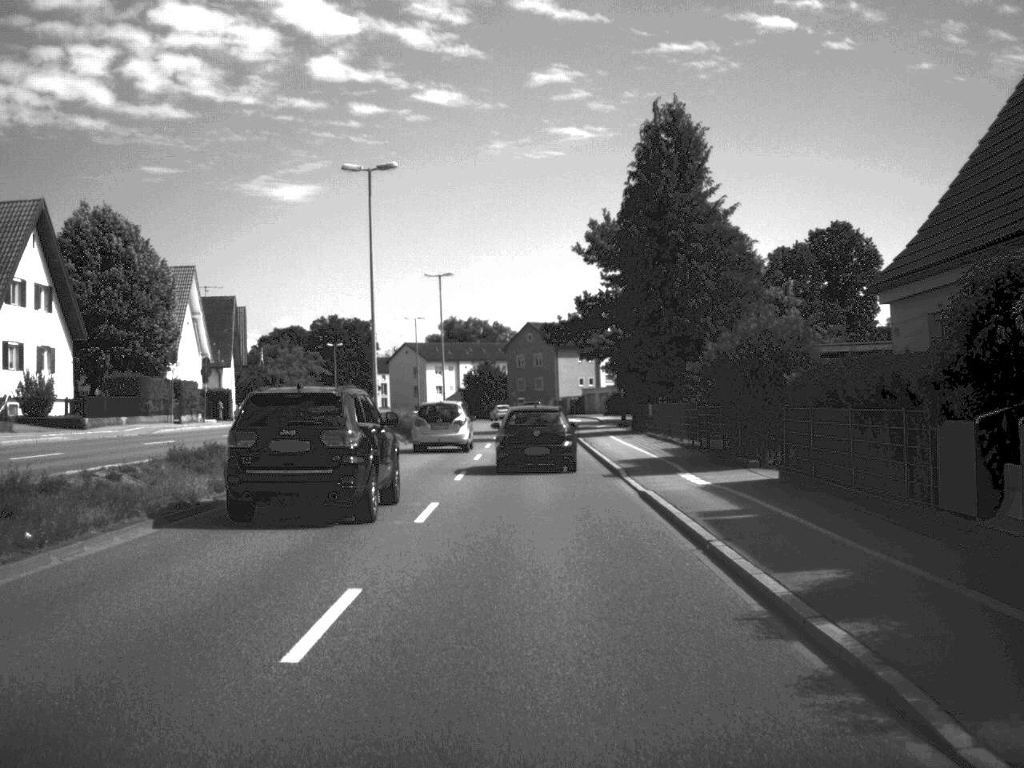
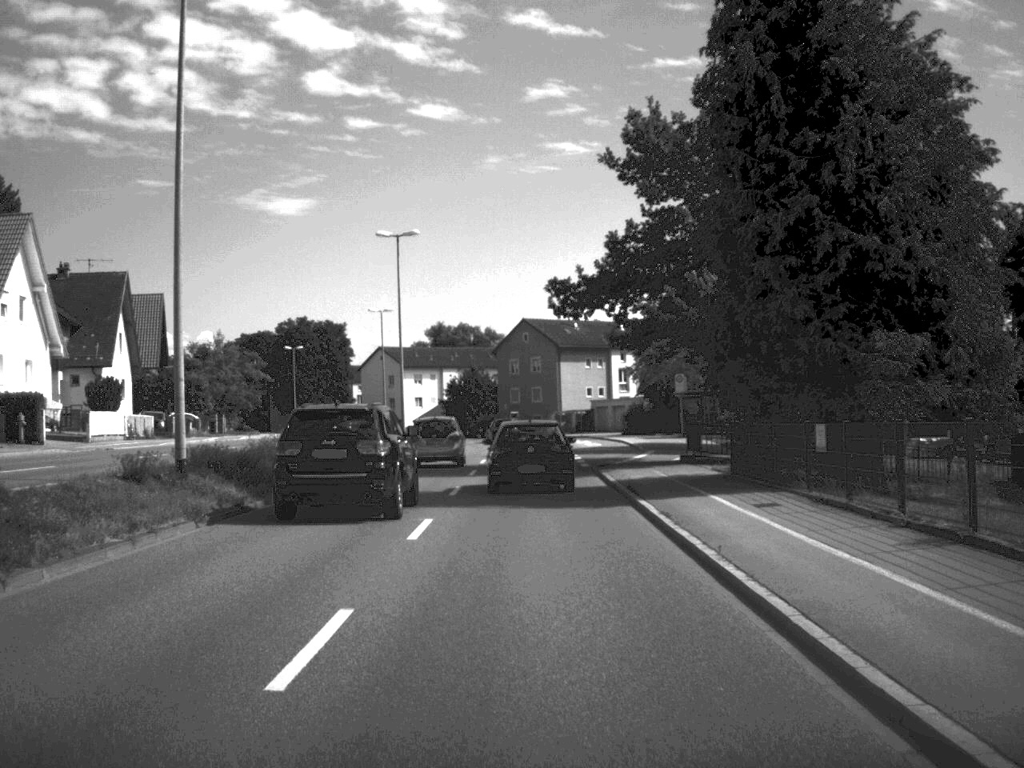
(0.0, +27.1) m; 0°
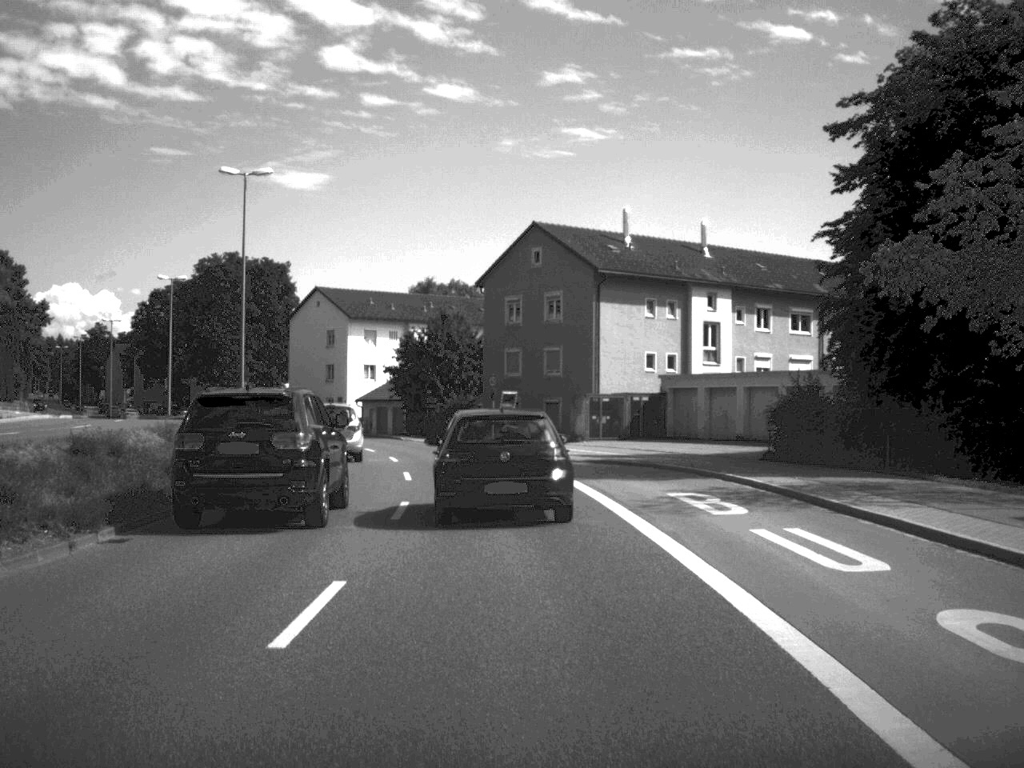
(-0.1, +52.4) m; -1°
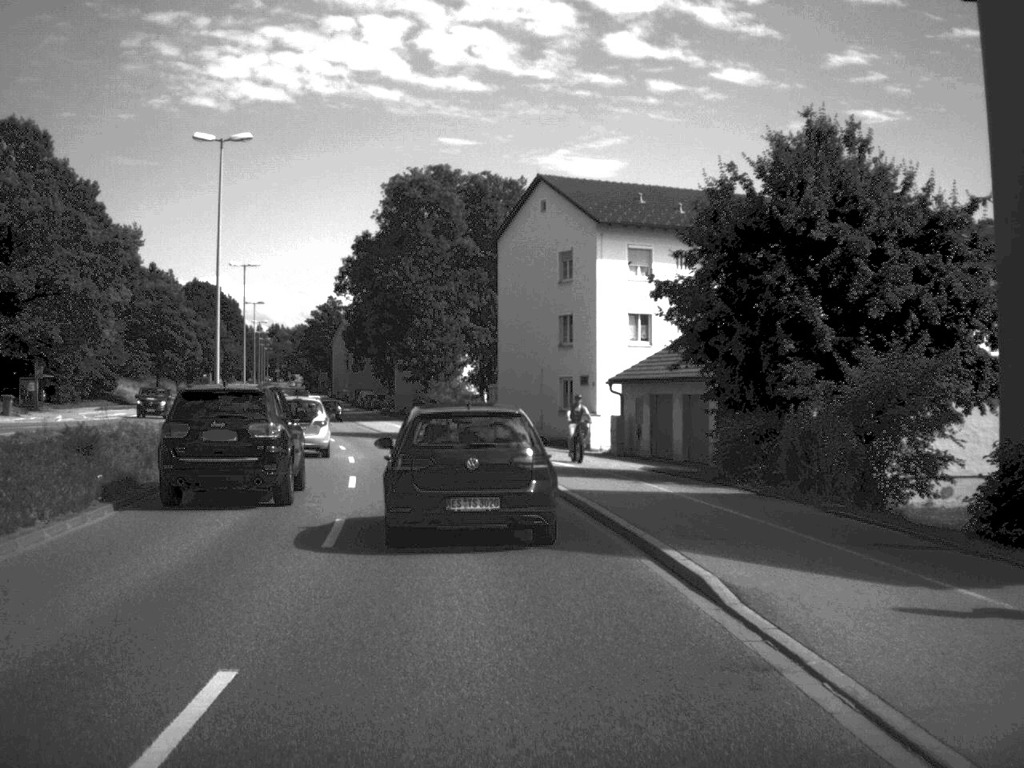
(-4.6, +47.8) m; -14°
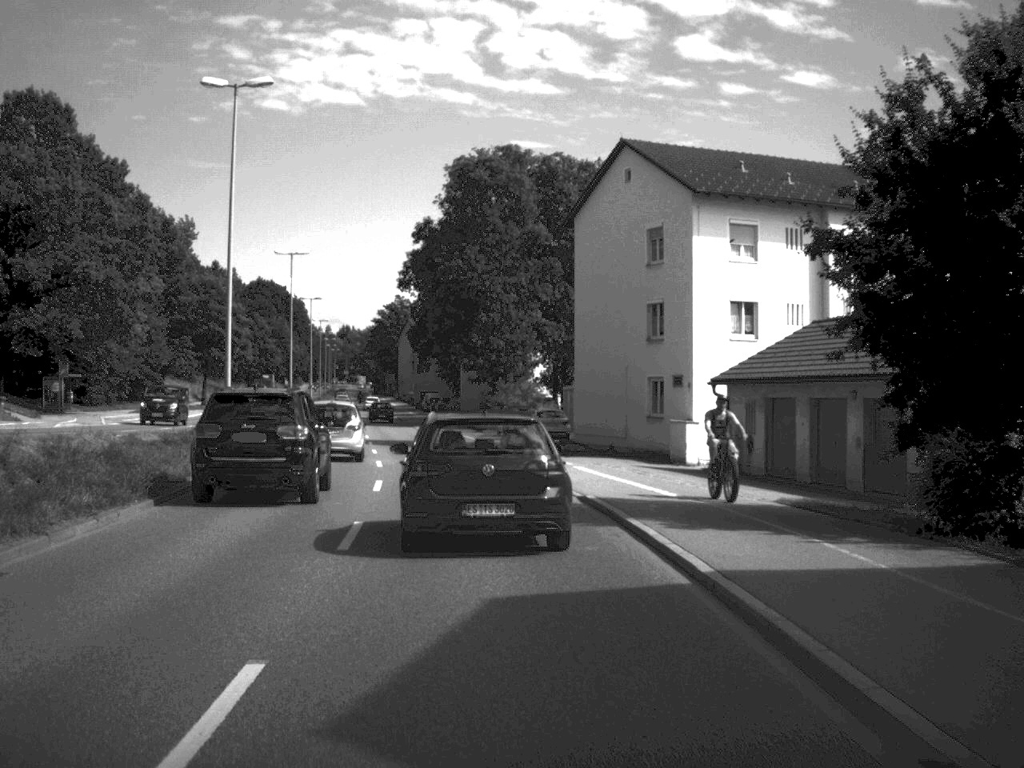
(-0.3, +8.6) m; -3°
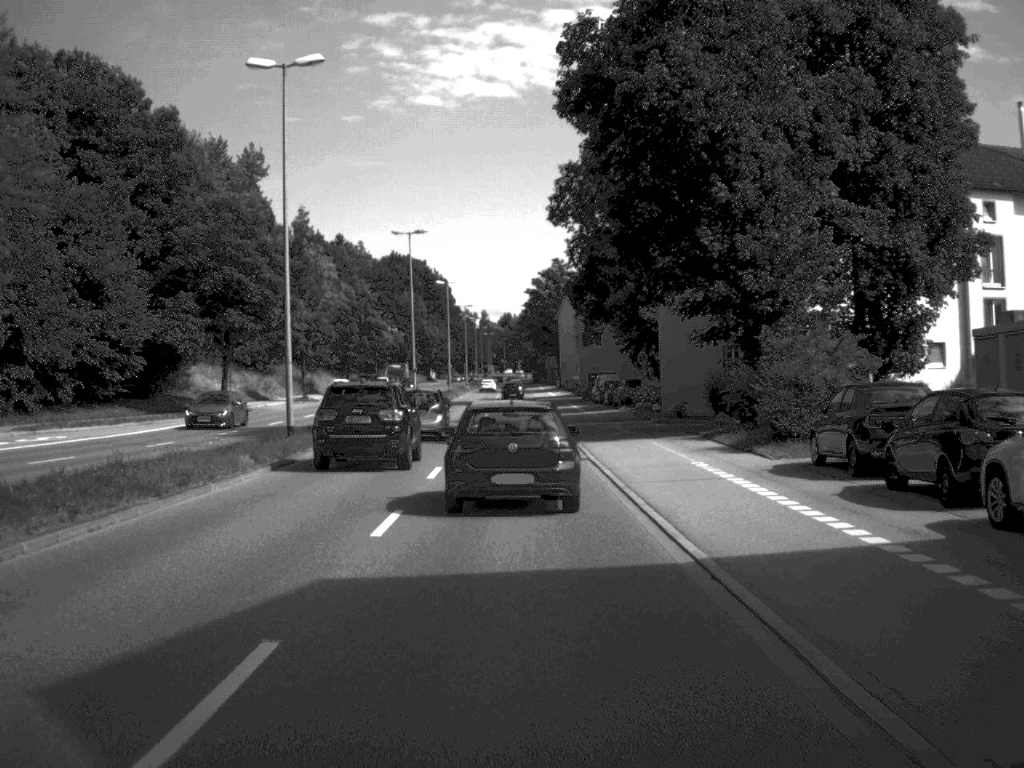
(-3.6, +43.7) m; -8°
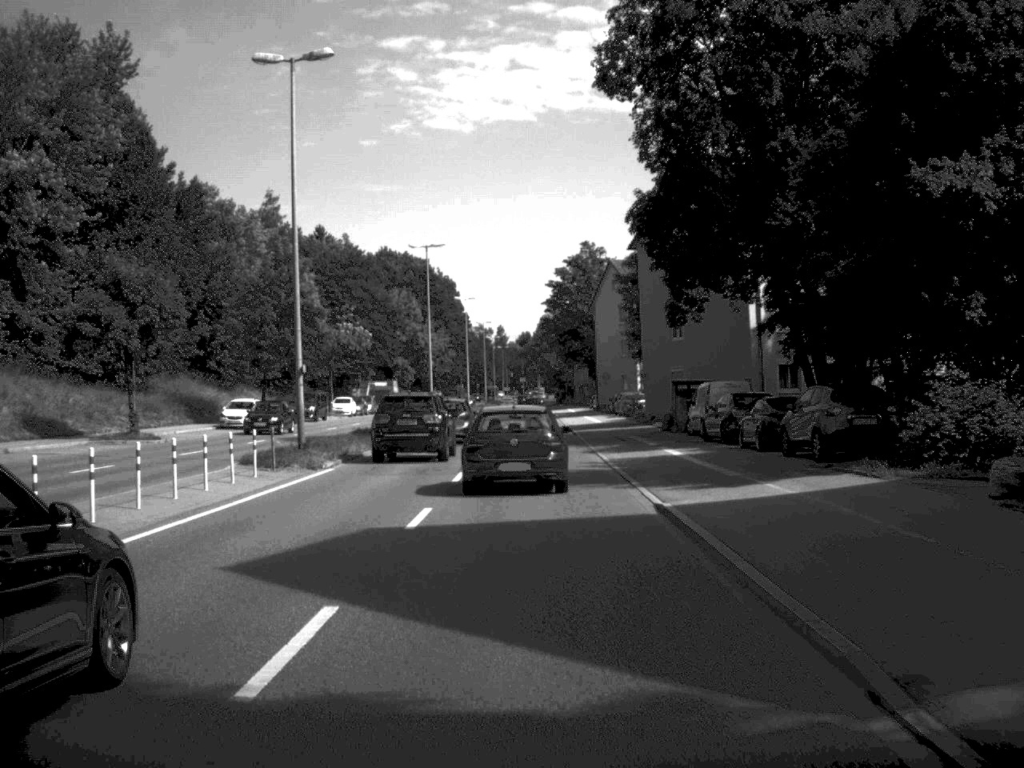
(-0.5, +42.8) m; -1°
